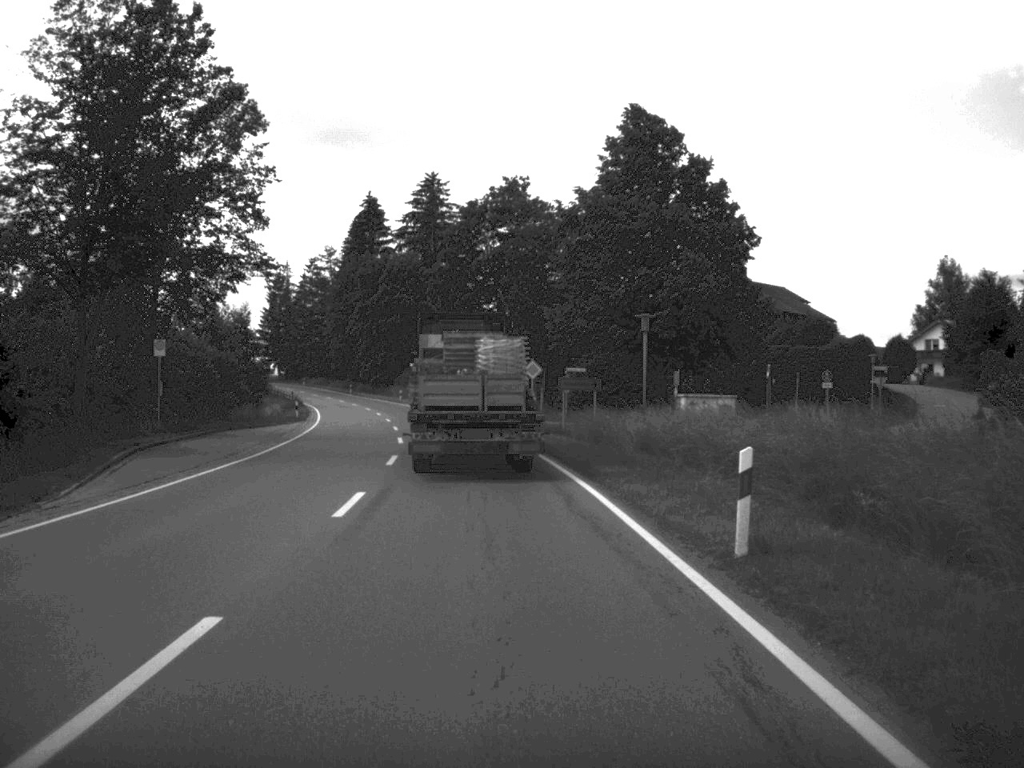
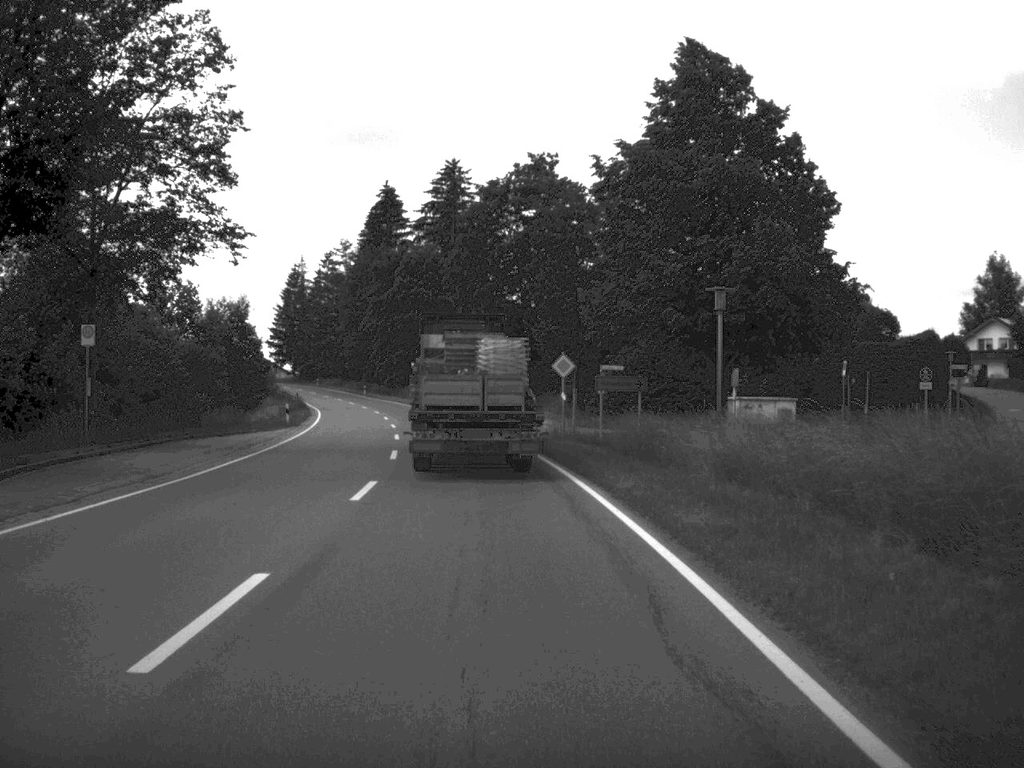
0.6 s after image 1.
(-0.1, +9.5) m; -1°
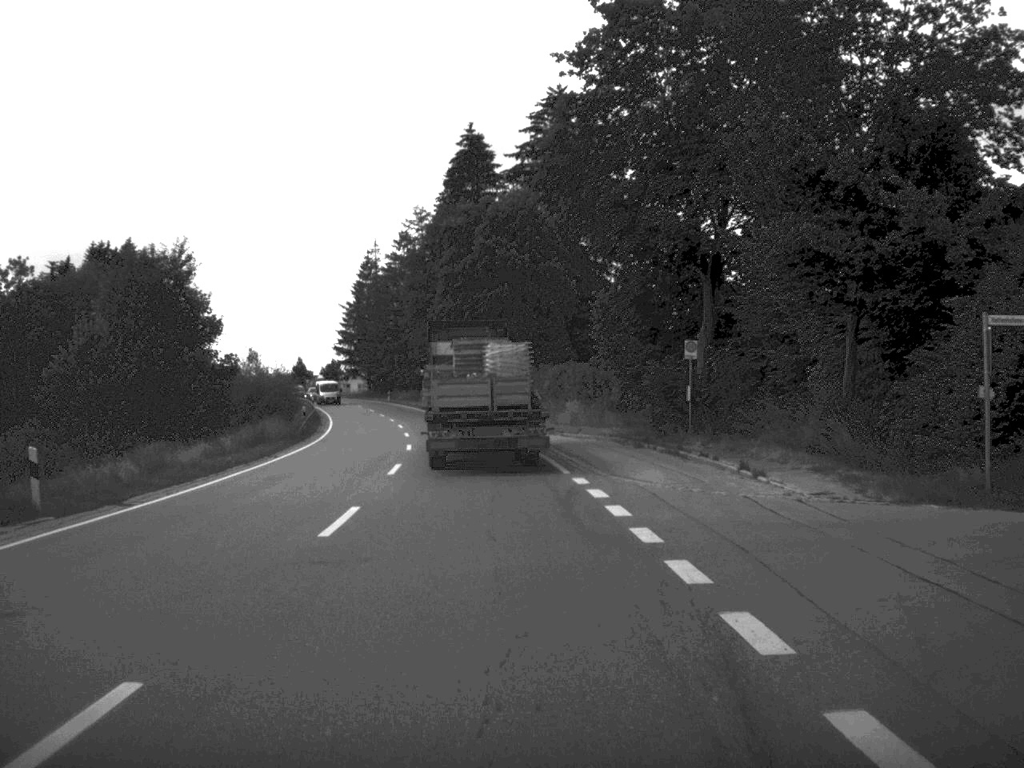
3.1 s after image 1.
(-1.8, +39.5) m; -5°
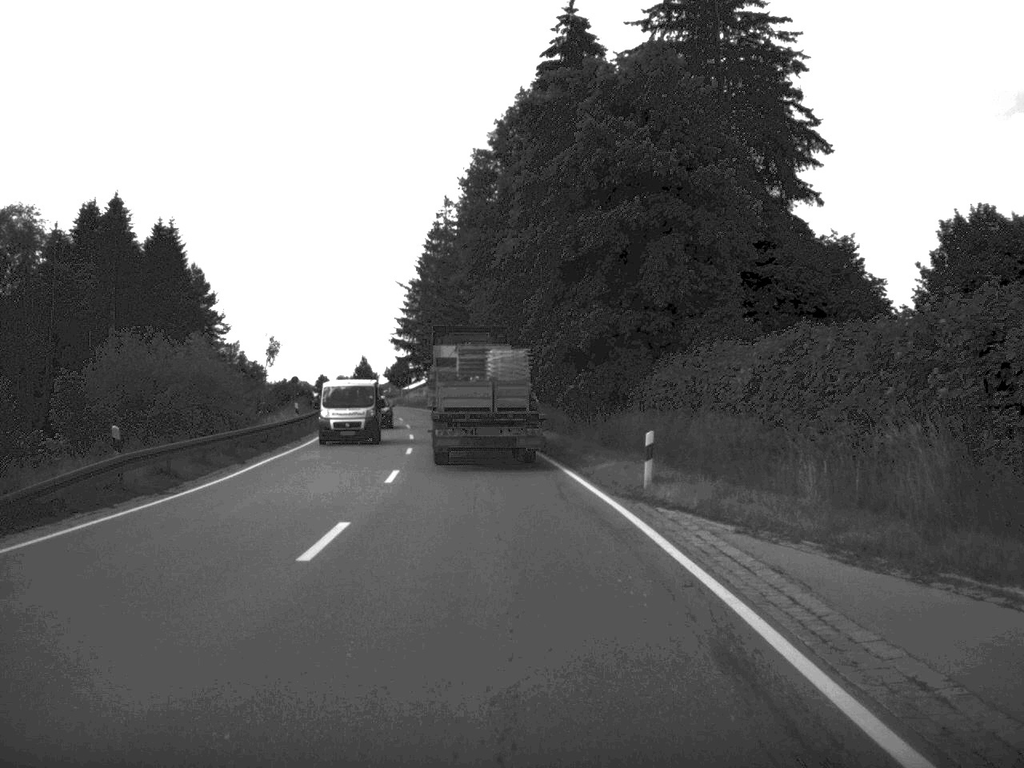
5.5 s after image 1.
(-1.5, +38.2) m; -5°
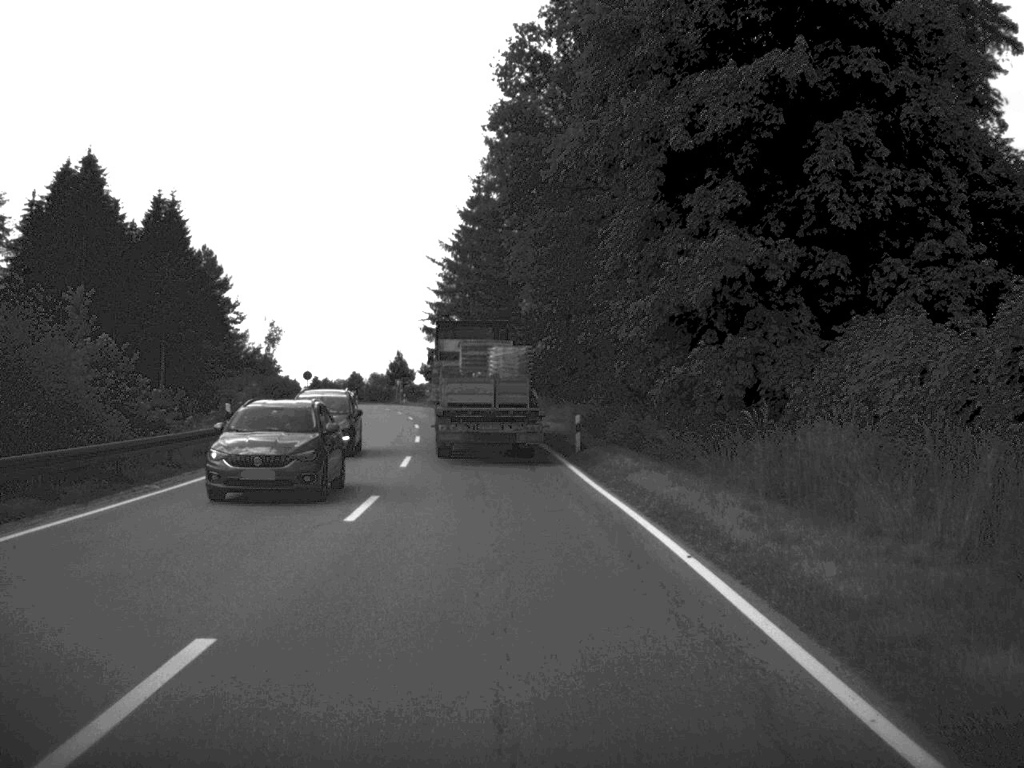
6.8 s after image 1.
(-0.4, +20.1) m; -2°
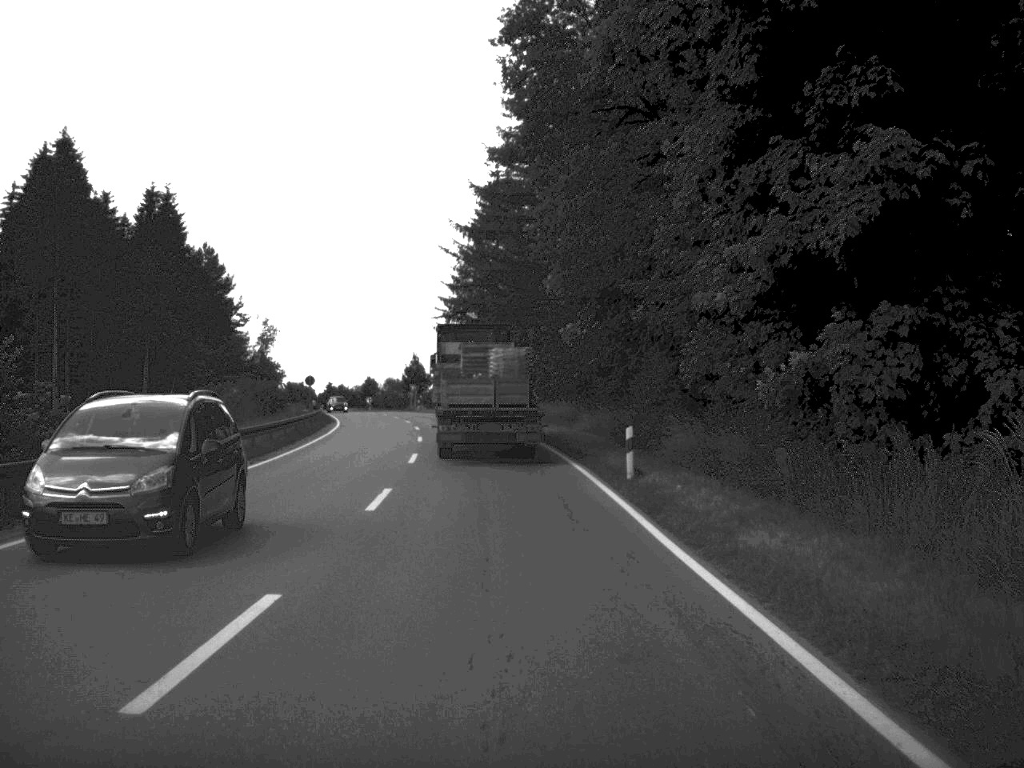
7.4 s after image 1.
(-0.1, +9.7) m; -1°
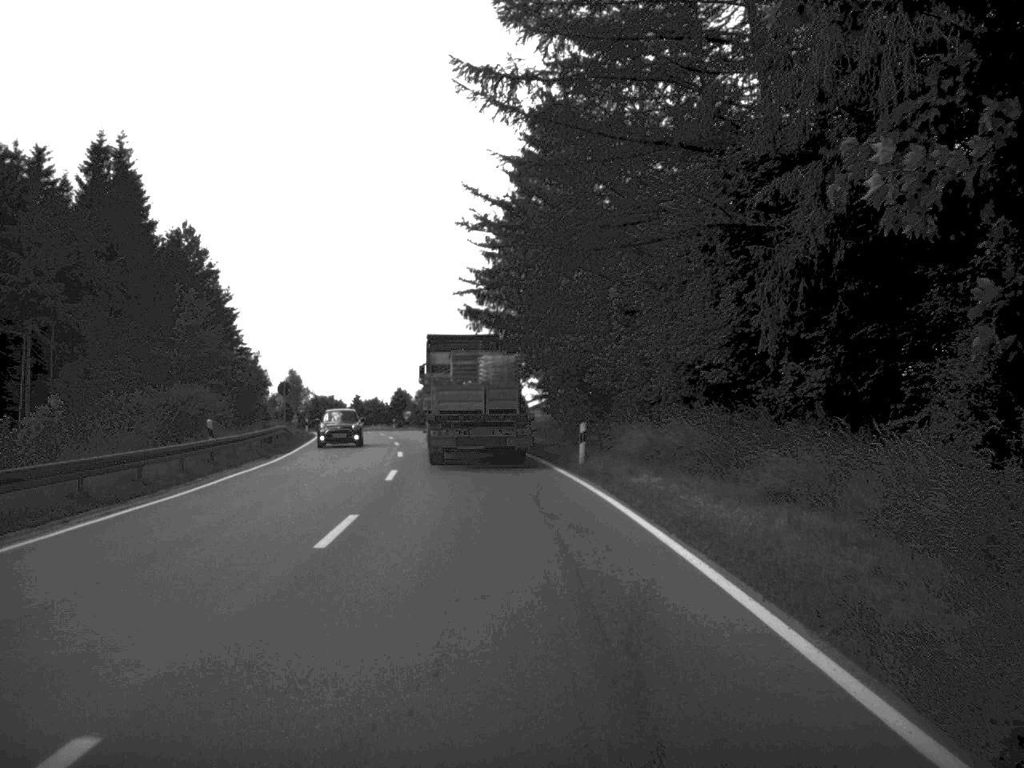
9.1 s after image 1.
(-0.6, +28.2) m; -3°
